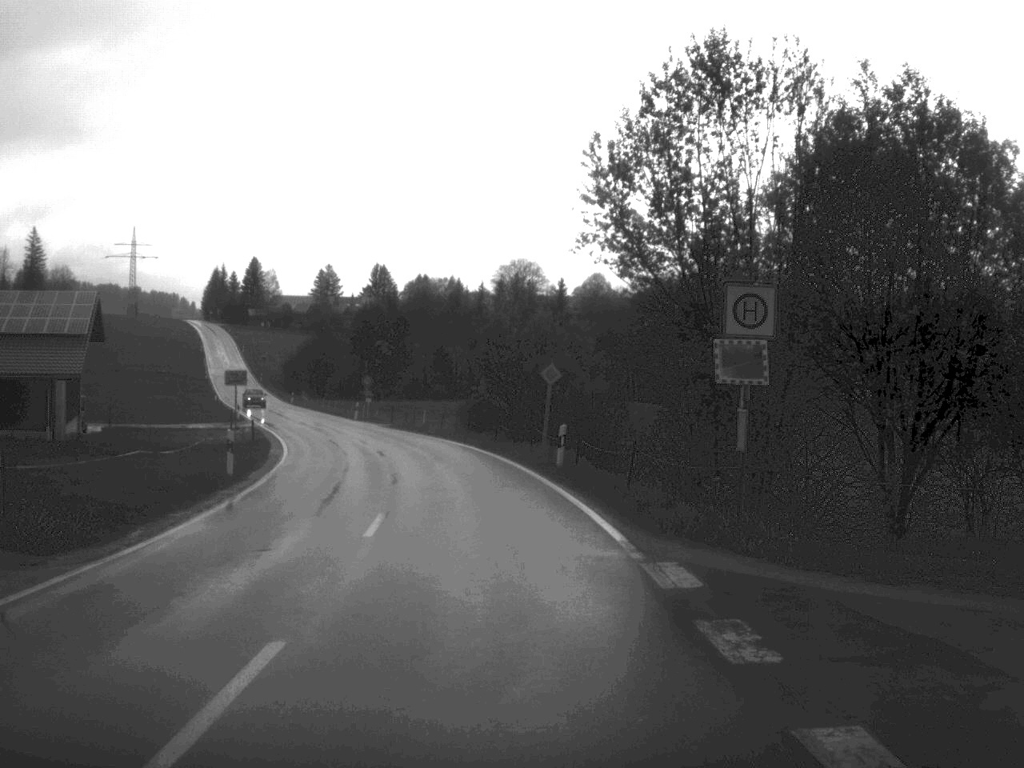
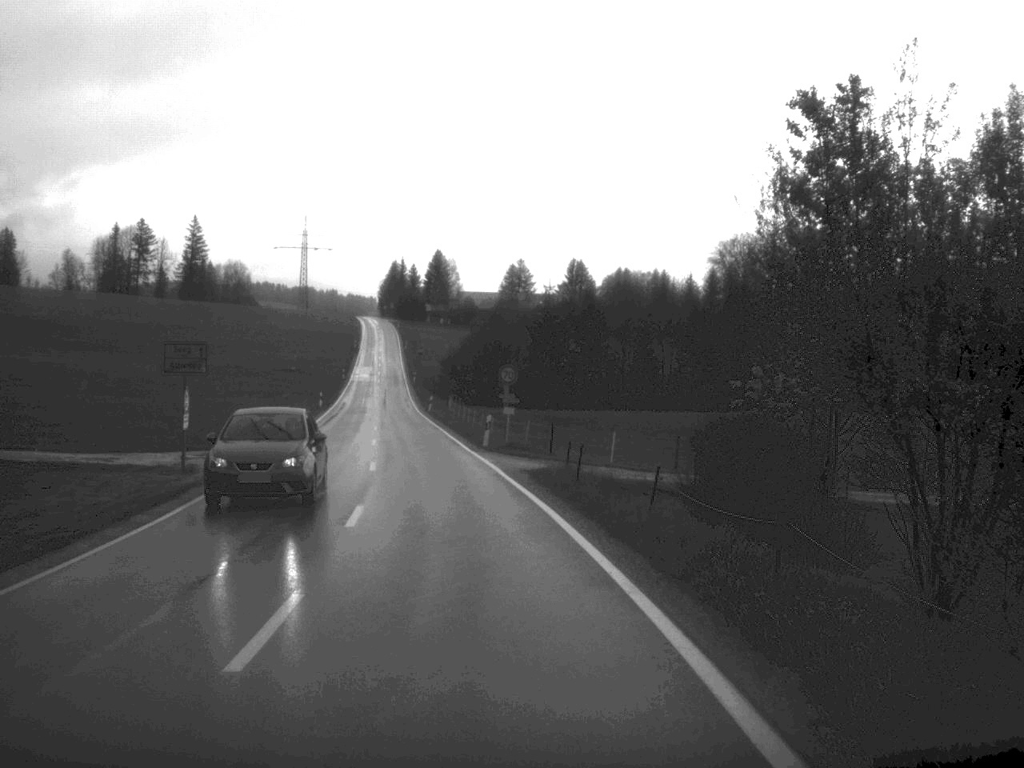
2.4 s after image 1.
(-2.3, +34.1) m; -9°
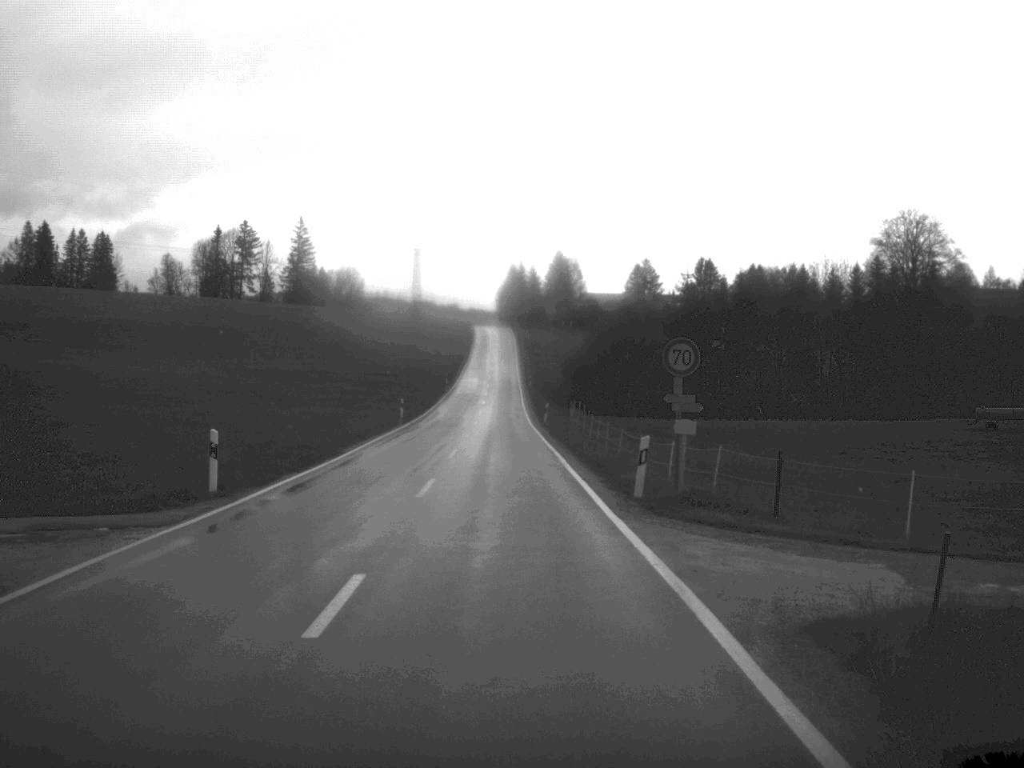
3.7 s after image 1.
(-0.9, +18.8) m; -5°
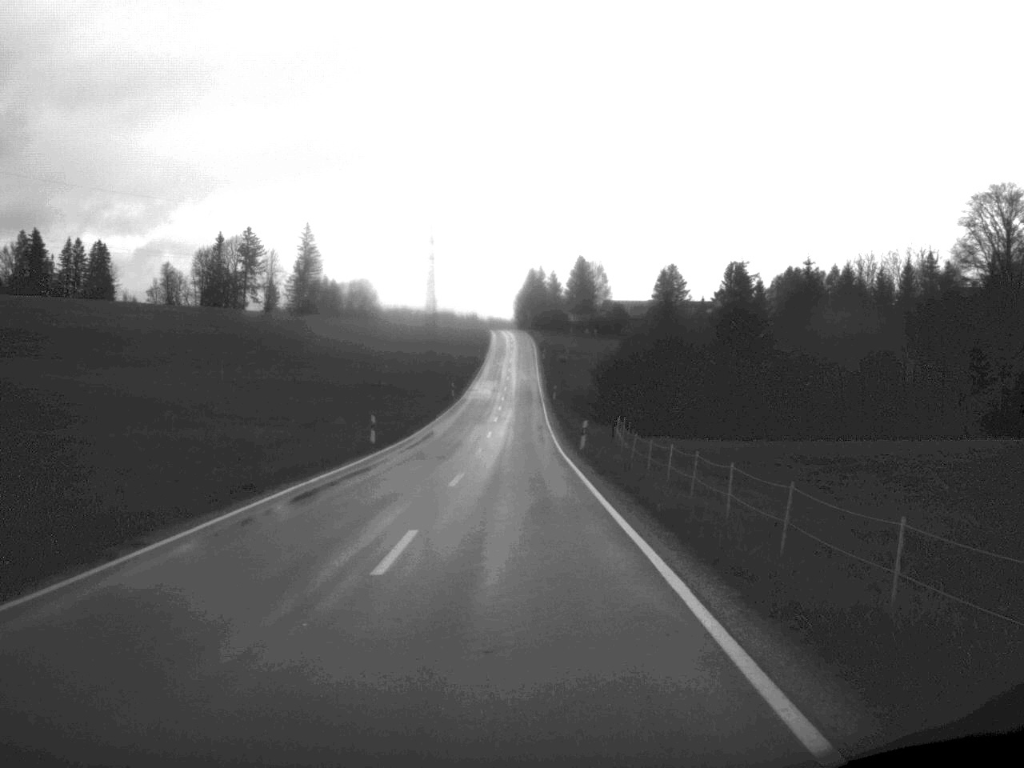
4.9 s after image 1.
(-0.2, +18.9) m; -1°
